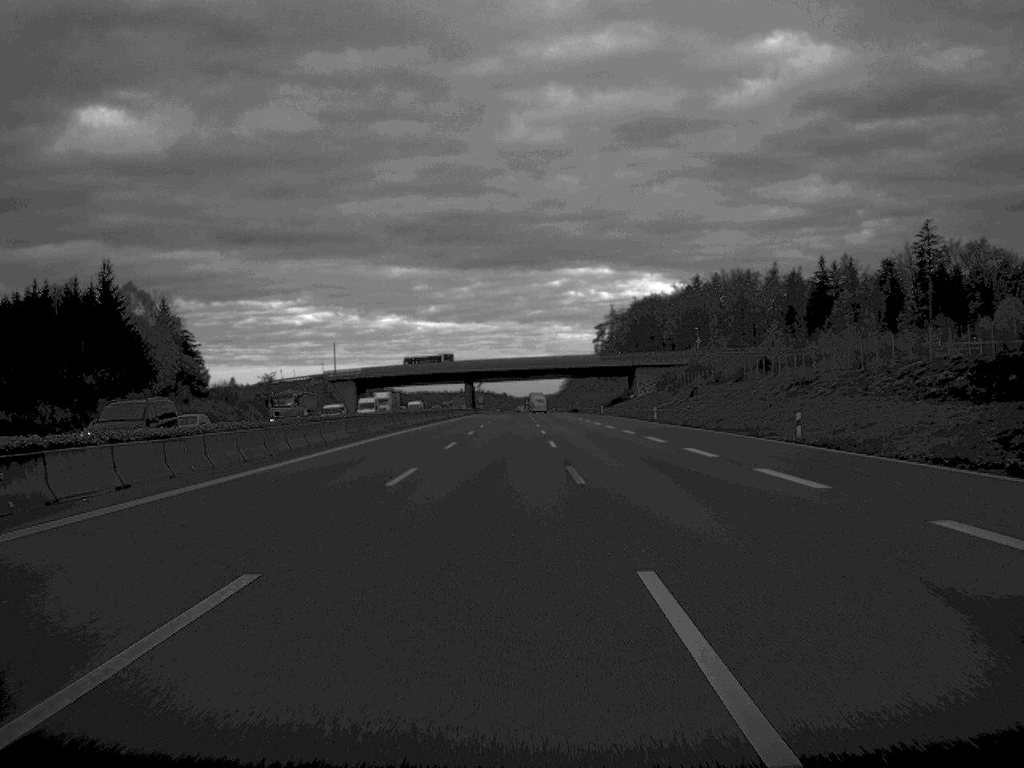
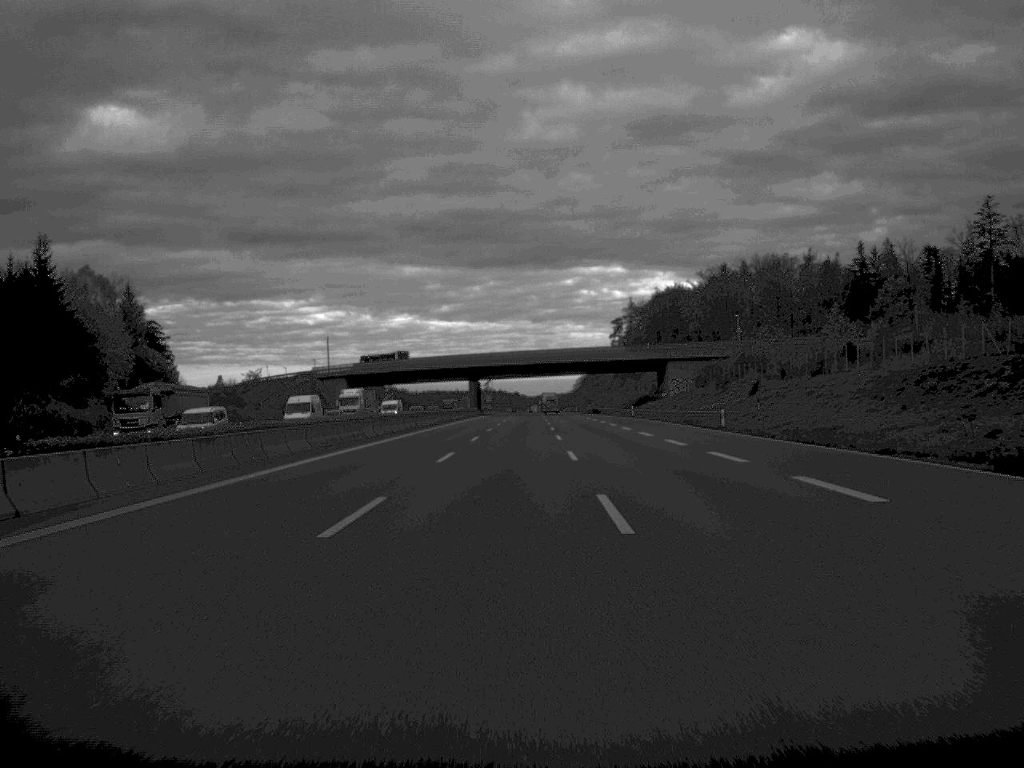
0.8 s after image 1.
(-0.1, +27.0) m; -1°
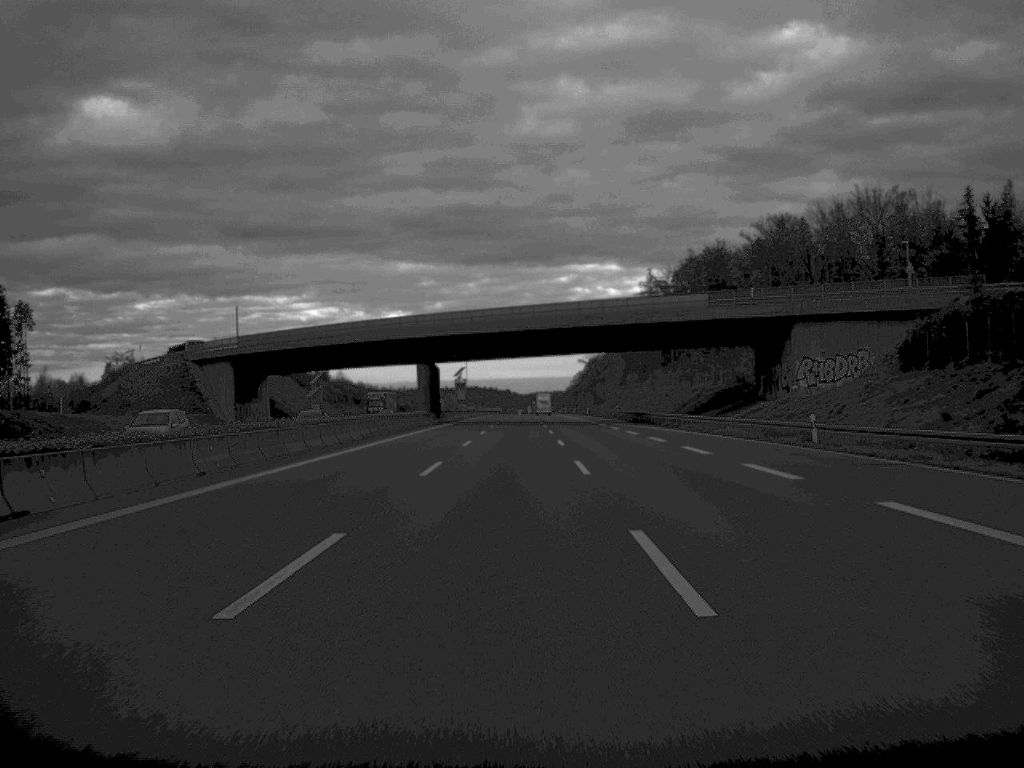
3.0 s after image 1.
(+0.2, +76.5) m; 0°
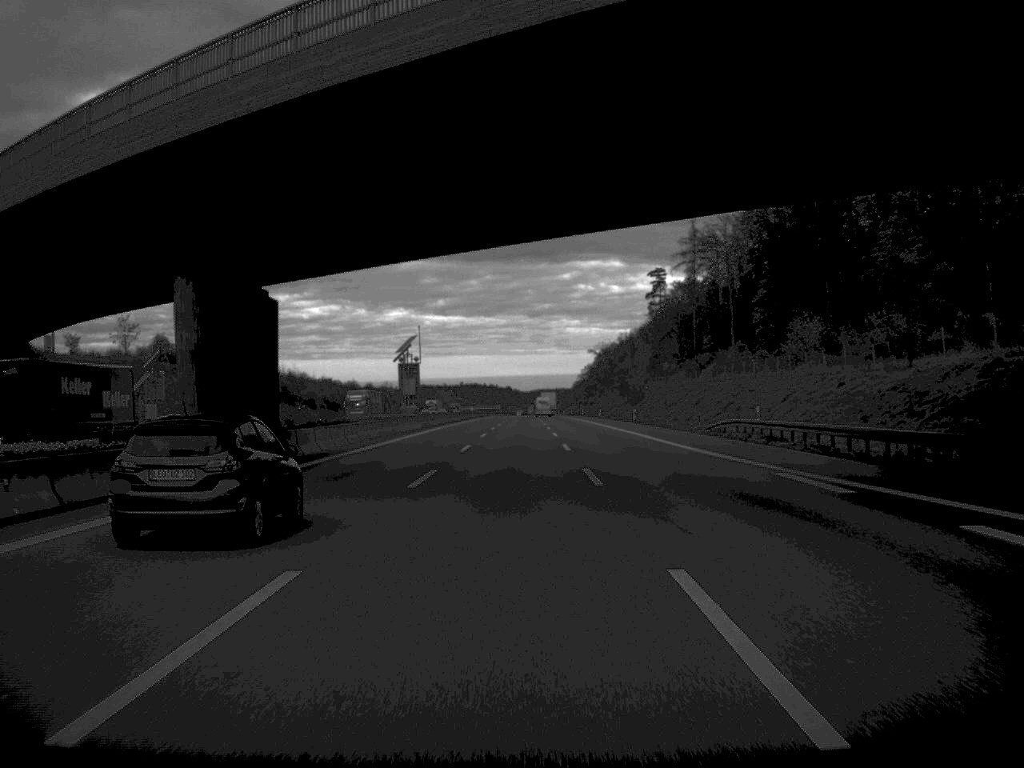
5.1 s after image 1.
(-0.2, +75.2) m; 0°
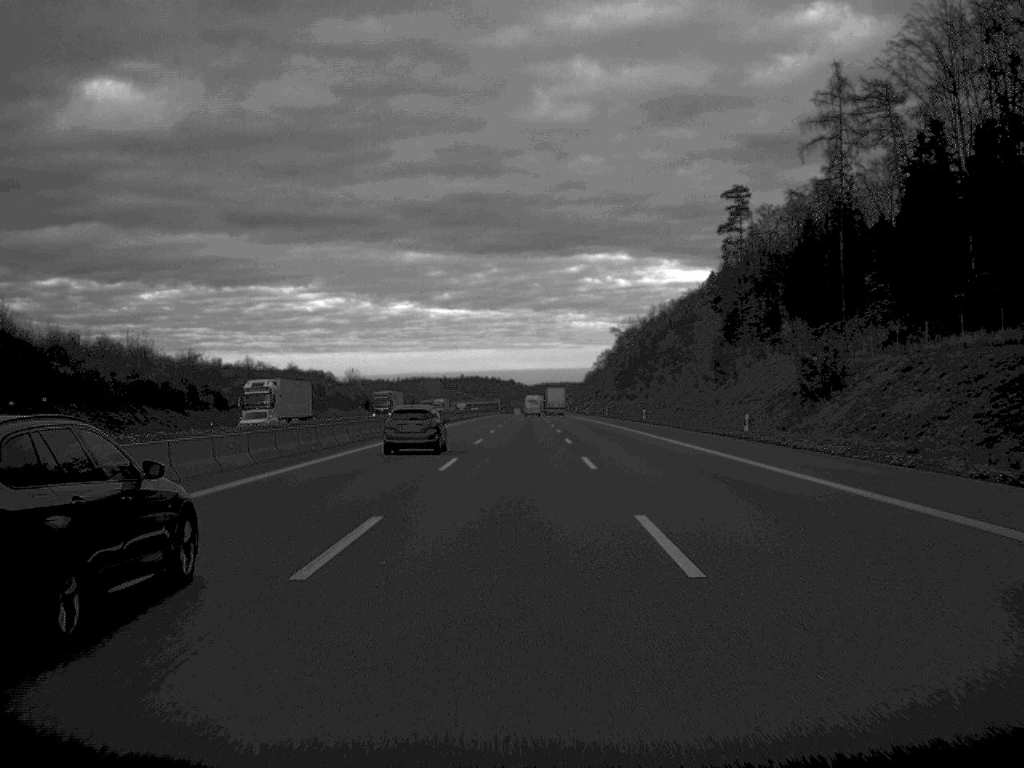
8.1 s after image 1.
(-0.2, +103.2) m; 0°
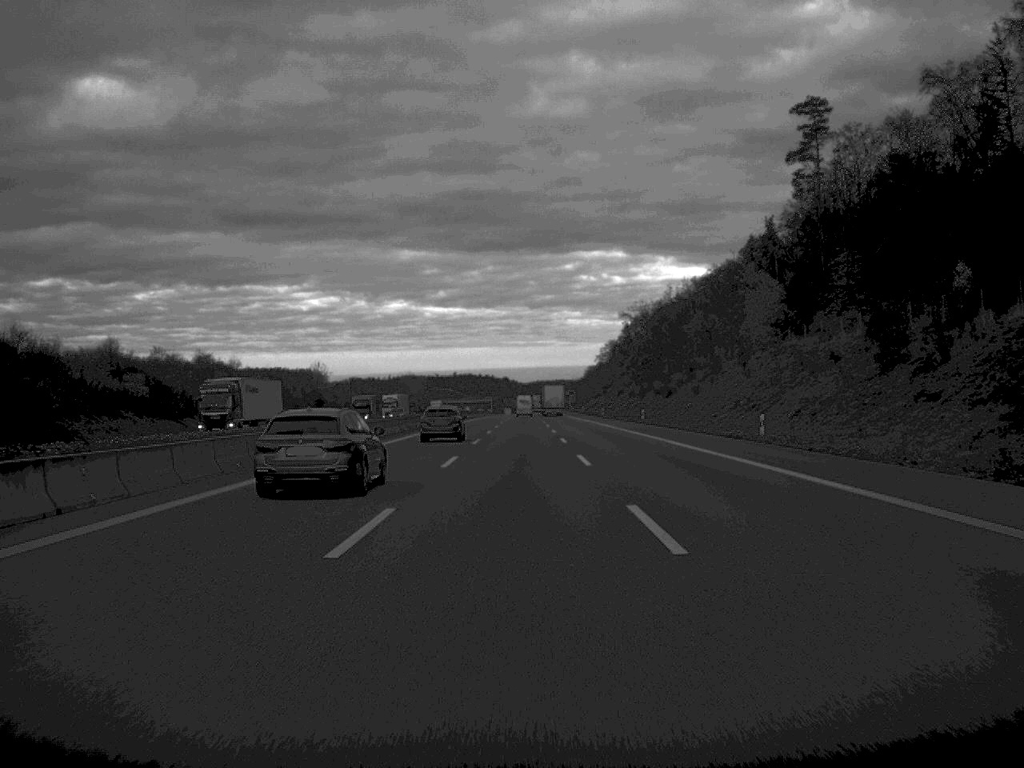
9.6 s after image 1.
(+0.1, +52.2) m; 0°
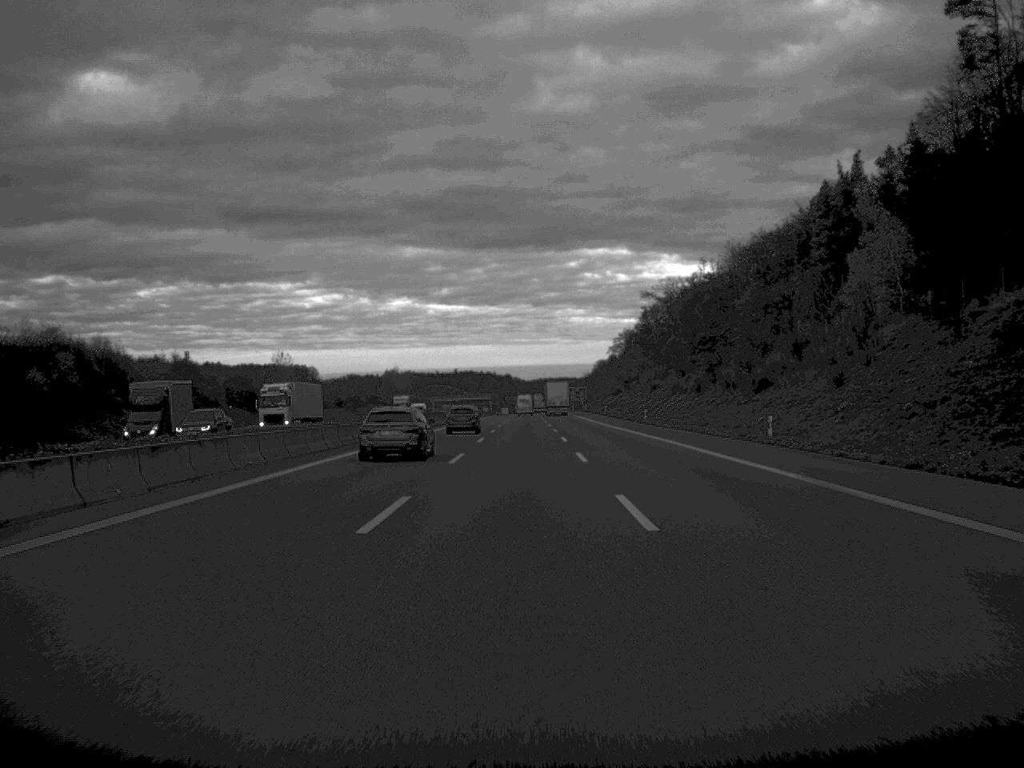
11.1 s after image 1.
(-0.1, +51.1) m; 0°
